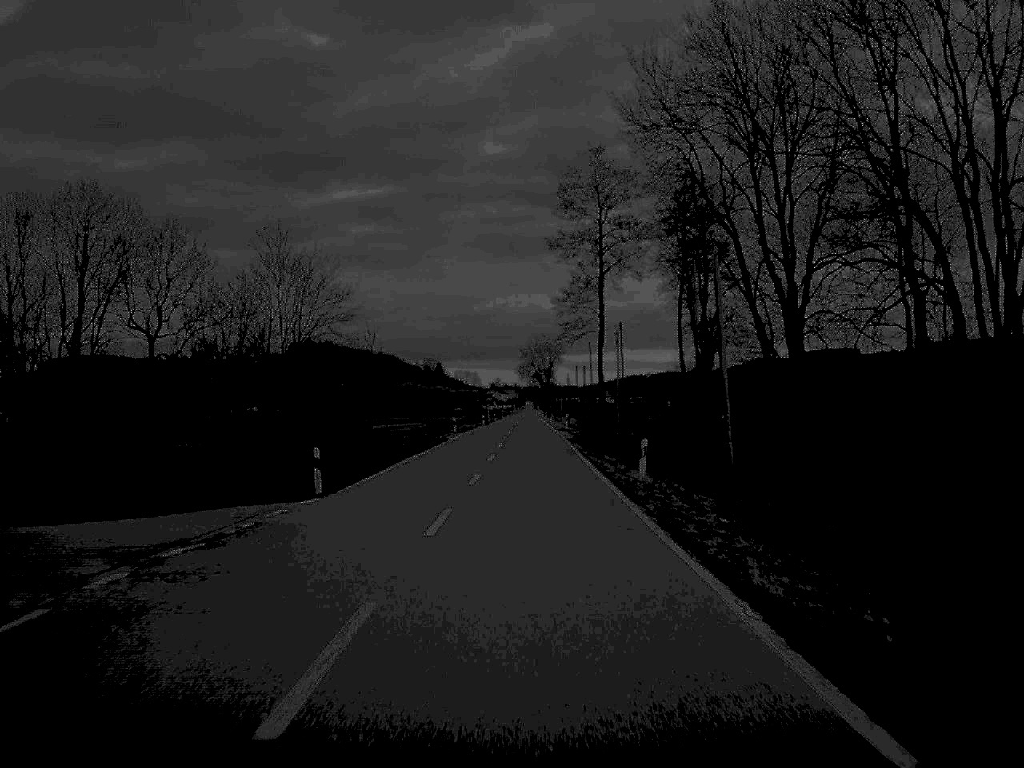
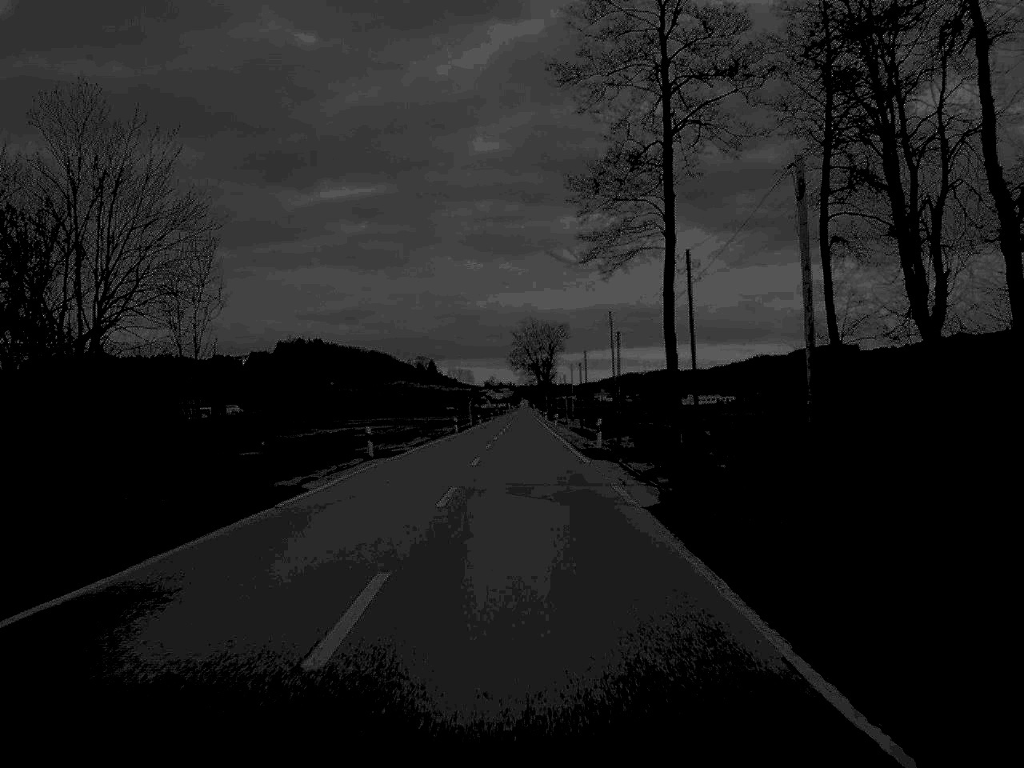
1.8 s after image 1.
(+0.2, +43.1) m; 0°
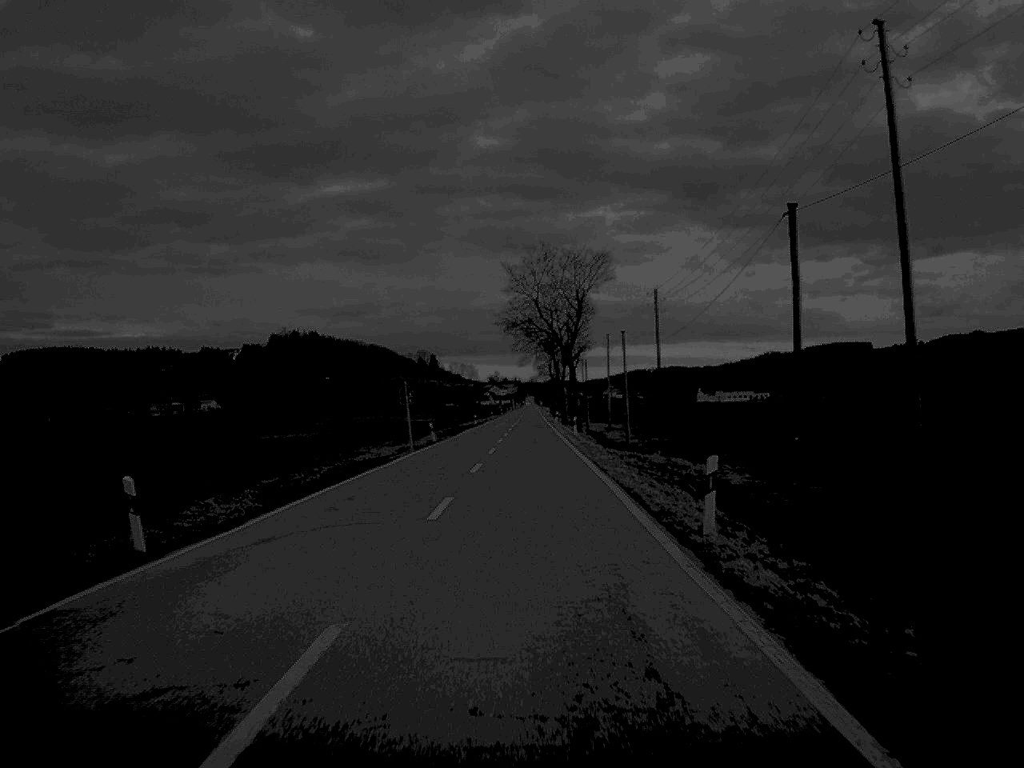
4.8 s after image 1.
(0.0, +75.3) m; 0°
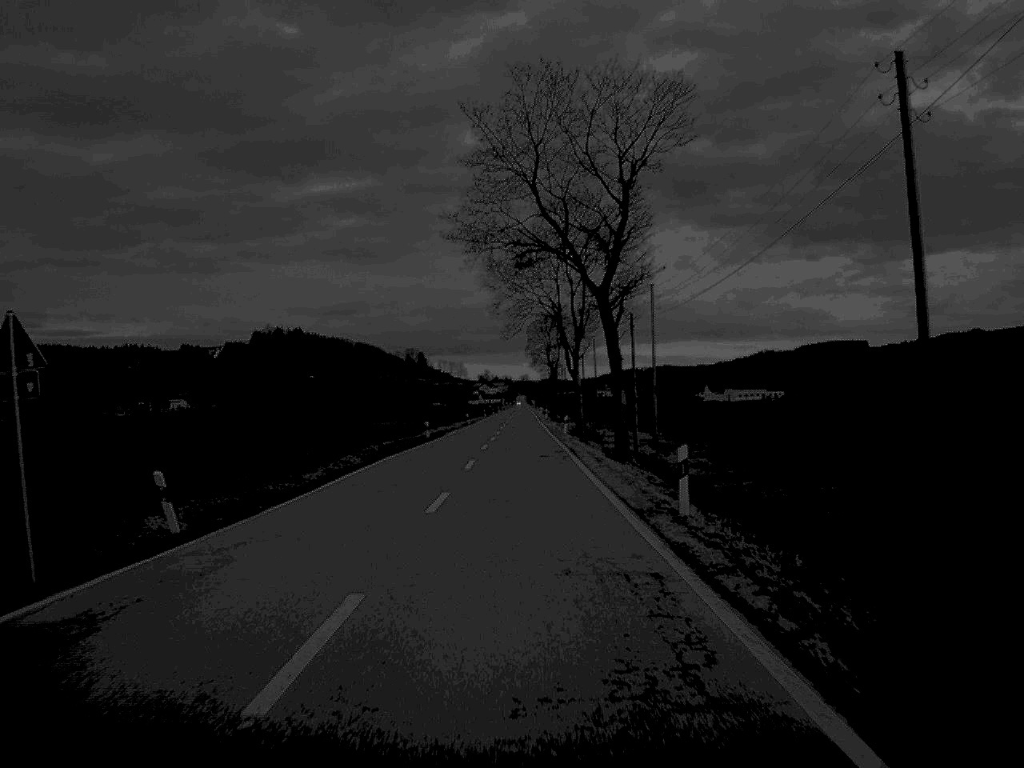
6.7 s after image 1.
(+0.2, +47.6) m; 0°
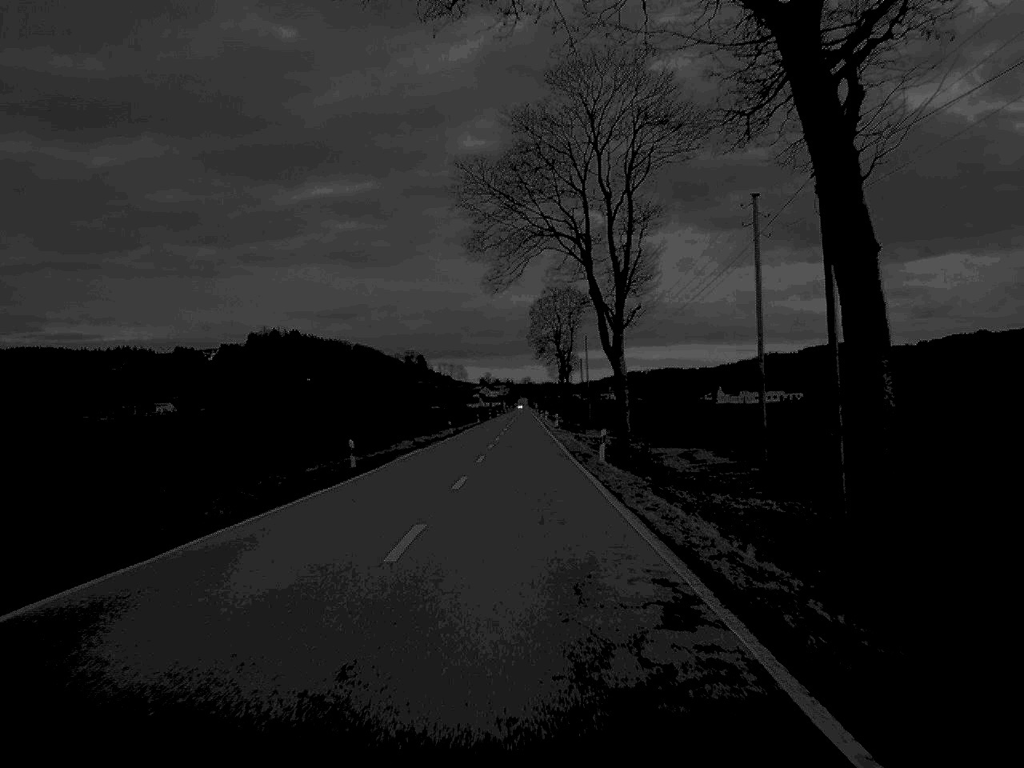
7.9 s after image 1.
(-0.1, +30.5) m; 0°
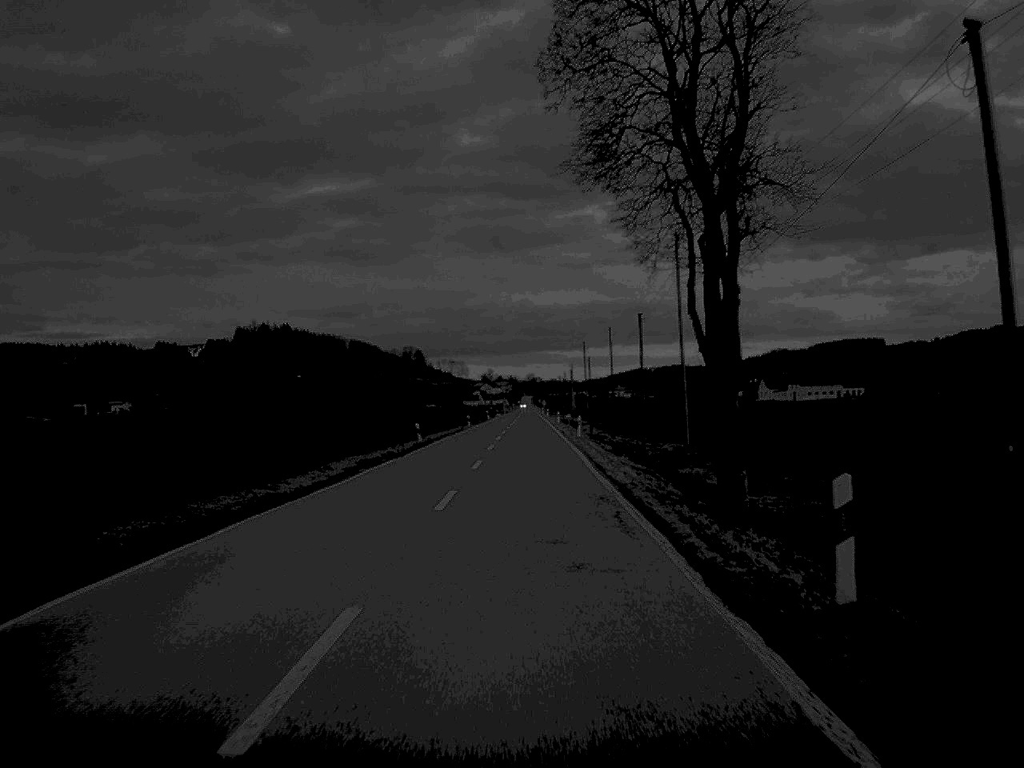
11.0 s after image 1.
(-0.1, +79.4) m; 0°
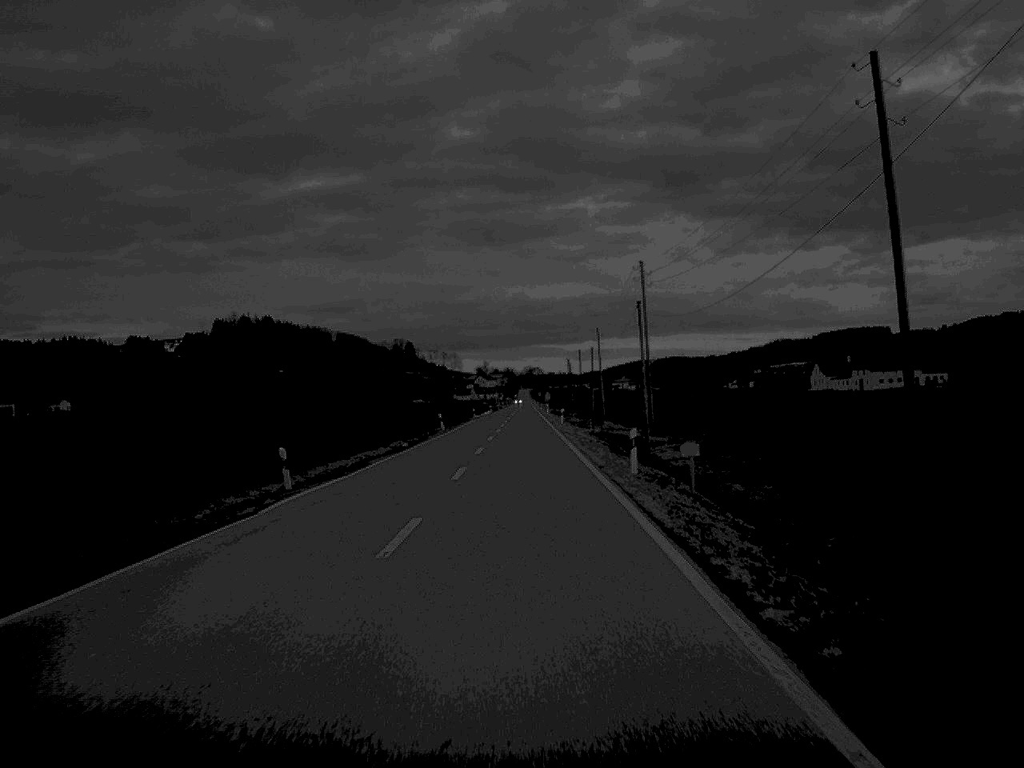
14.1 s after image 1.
(+0.4, +79.8) m; 0°
